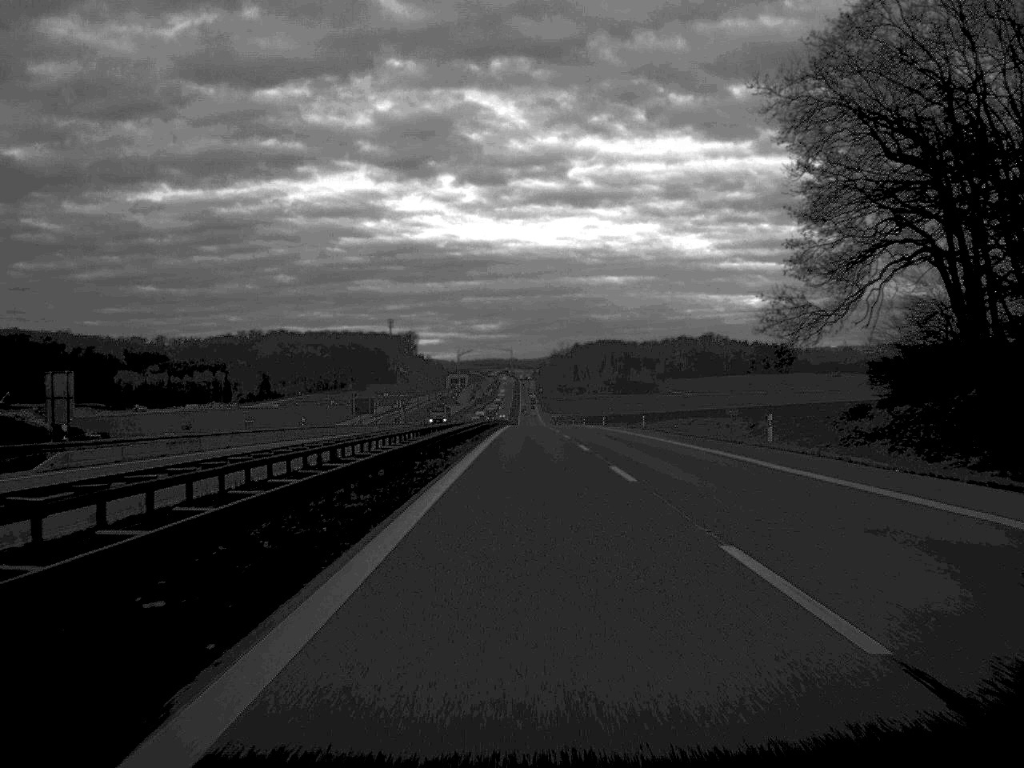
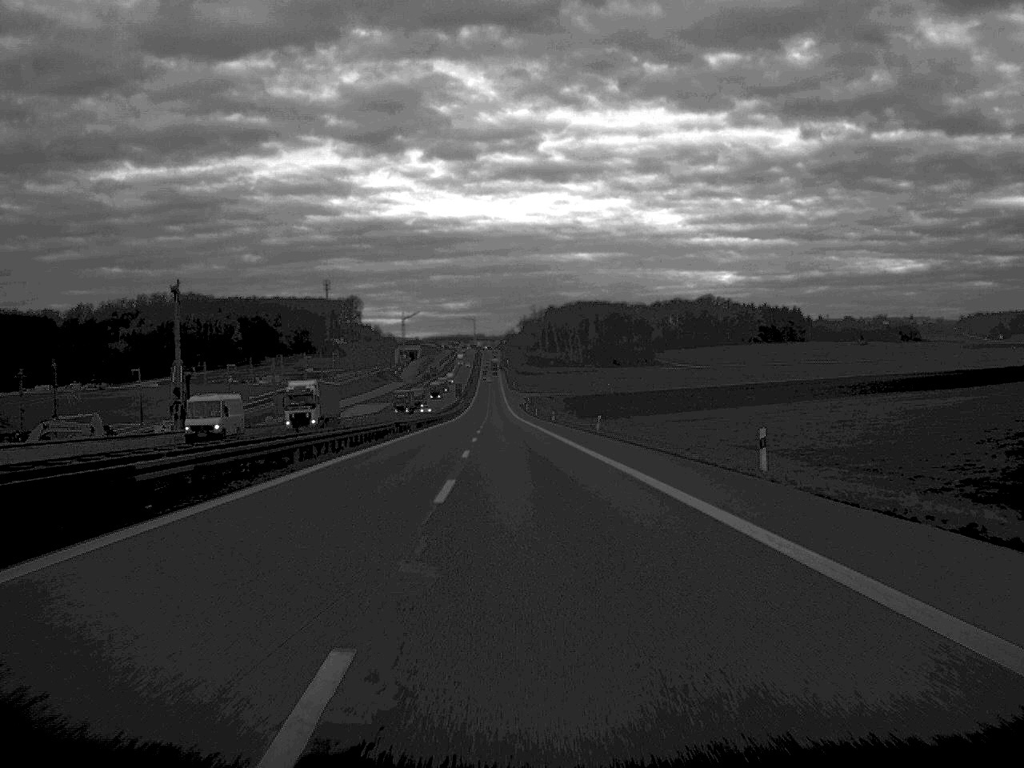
(+2.9, +166.5) m; +1°
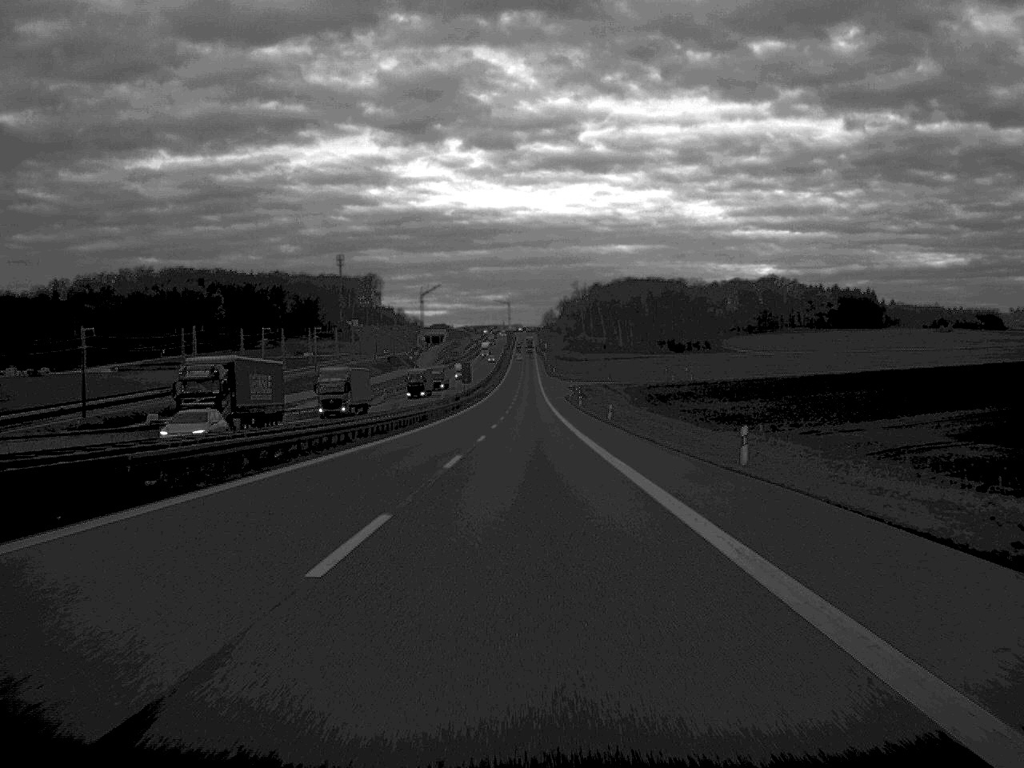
(-1.7, +98.4) m; -2°
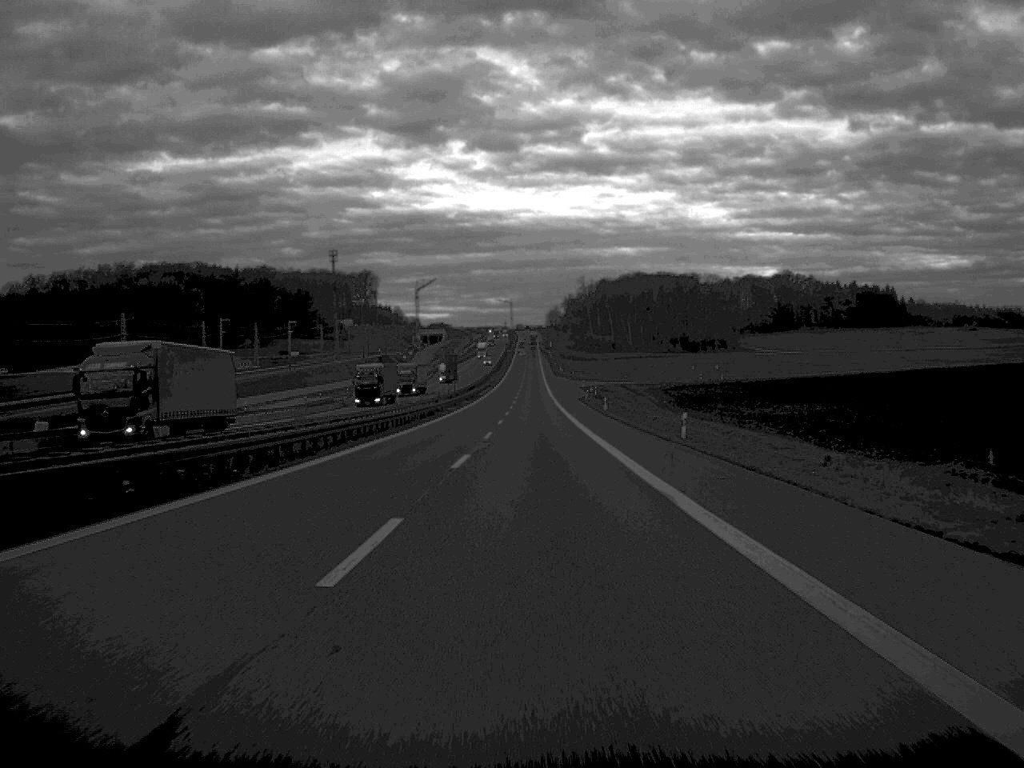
(0.0, +36.3) m; 0°
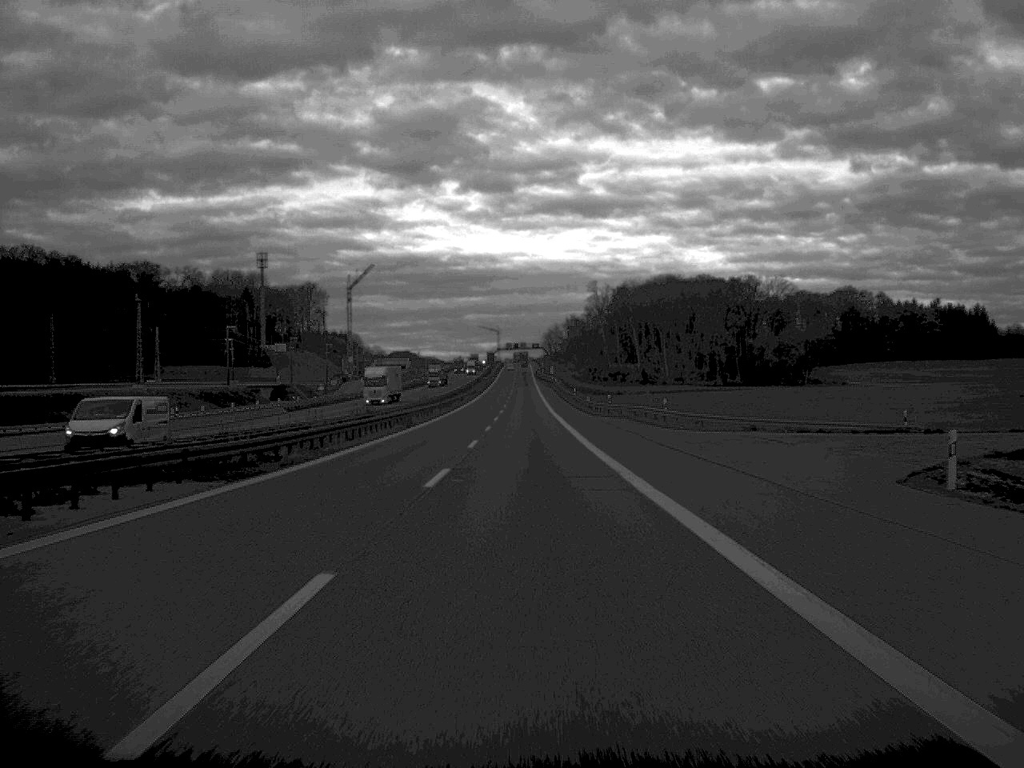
(+0.8, +166.1) m; 0°
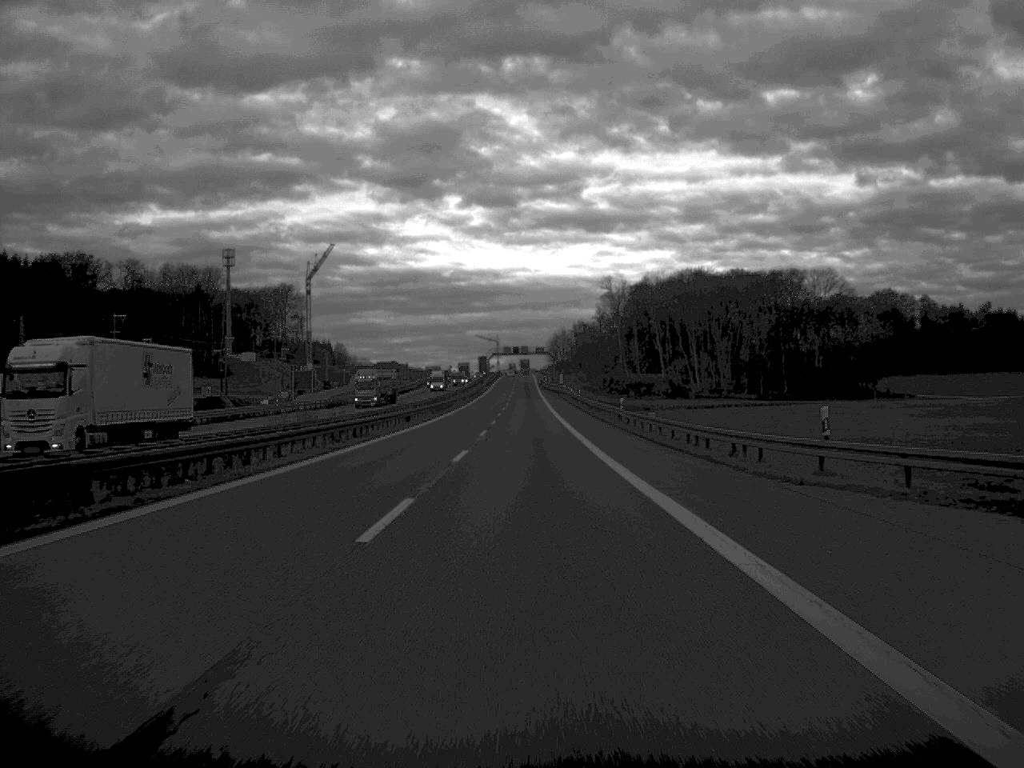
(0.0, +63.5) m; 0°
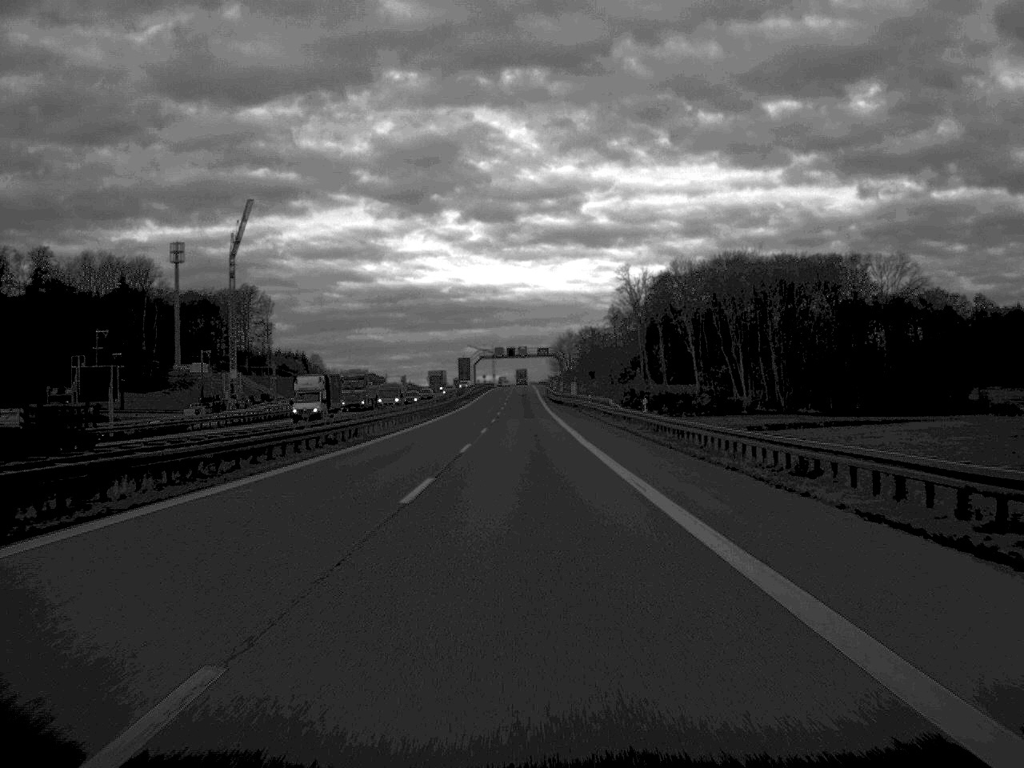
(0.0, +66.5) m; 0°
